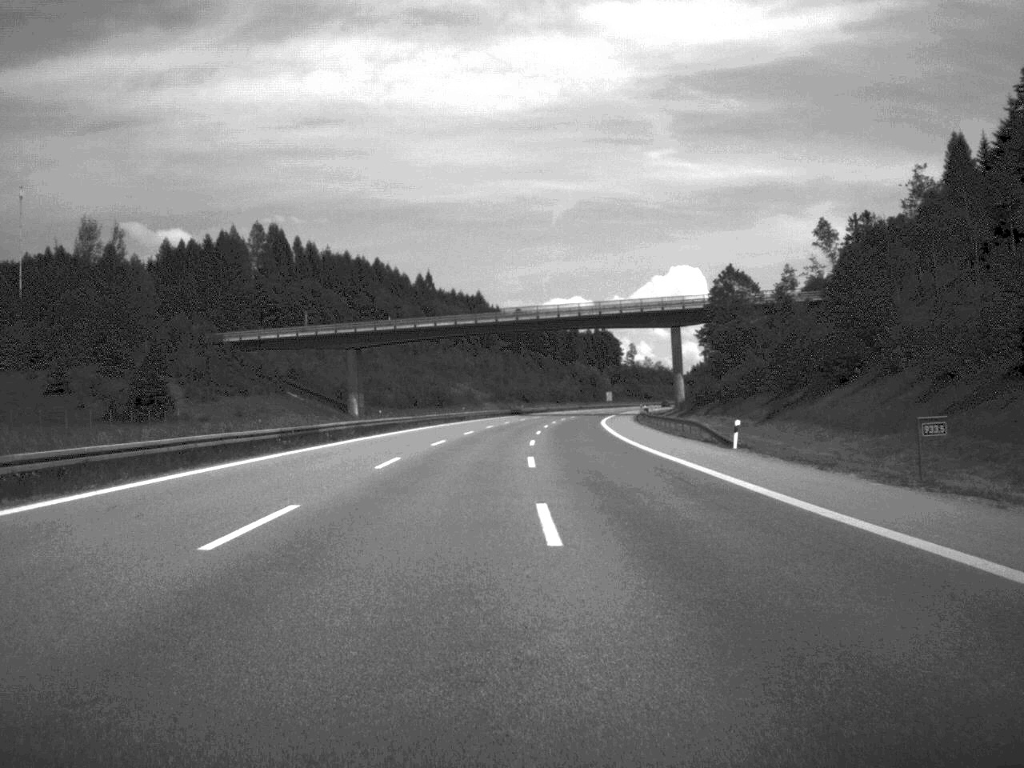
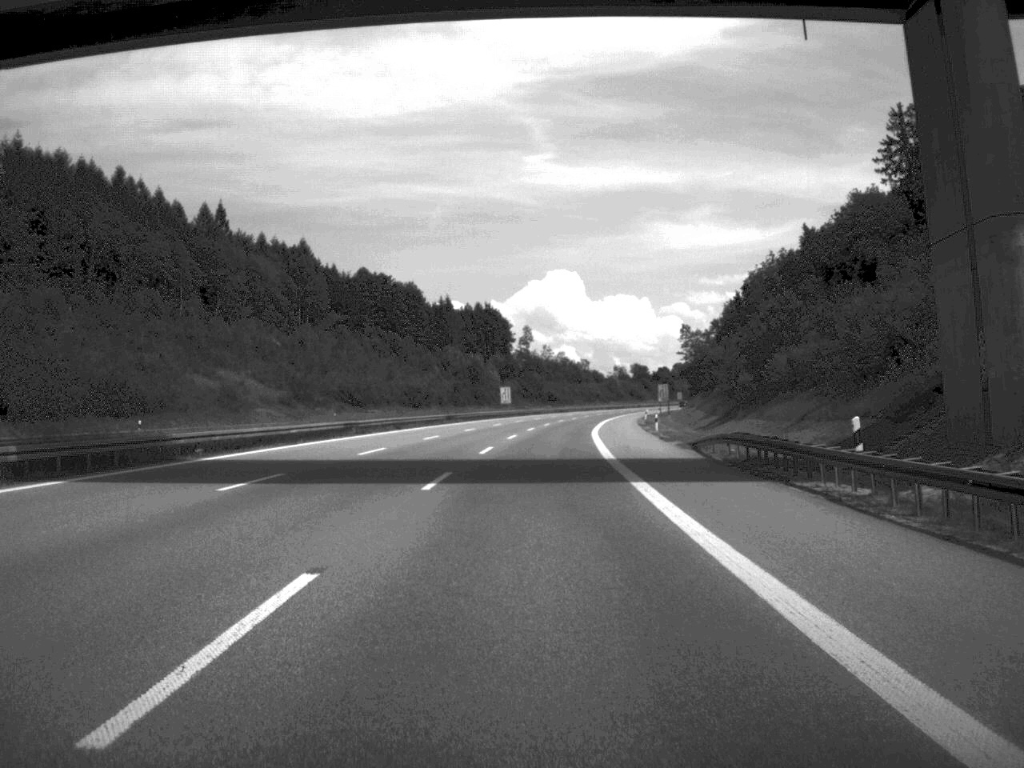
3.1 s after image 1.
(+6.1, +128.5) m; +5°
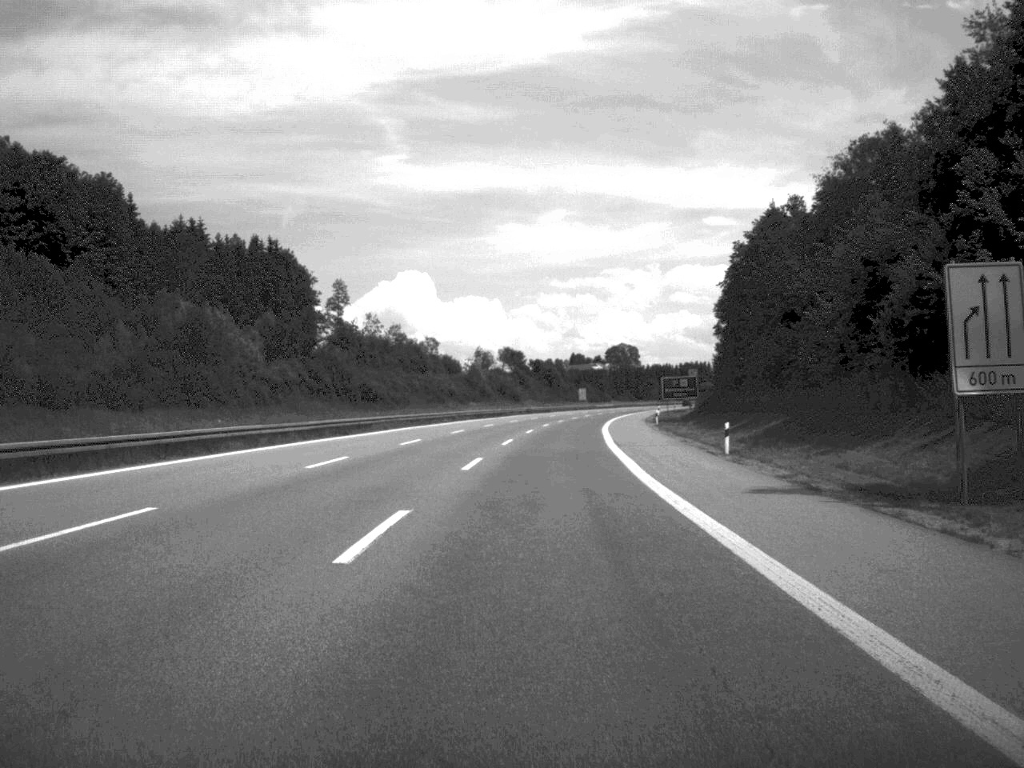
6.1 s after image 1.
(+7.0, +131.0) m; +7°
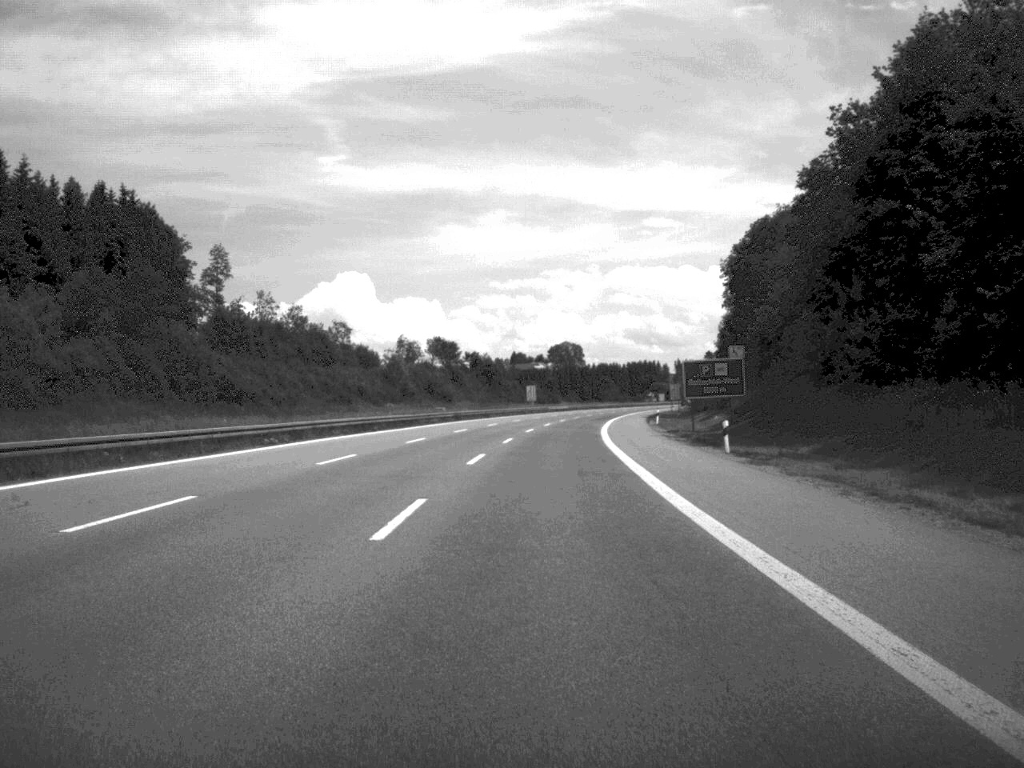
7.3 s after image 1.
(+1.1, +49.5) m; +3°
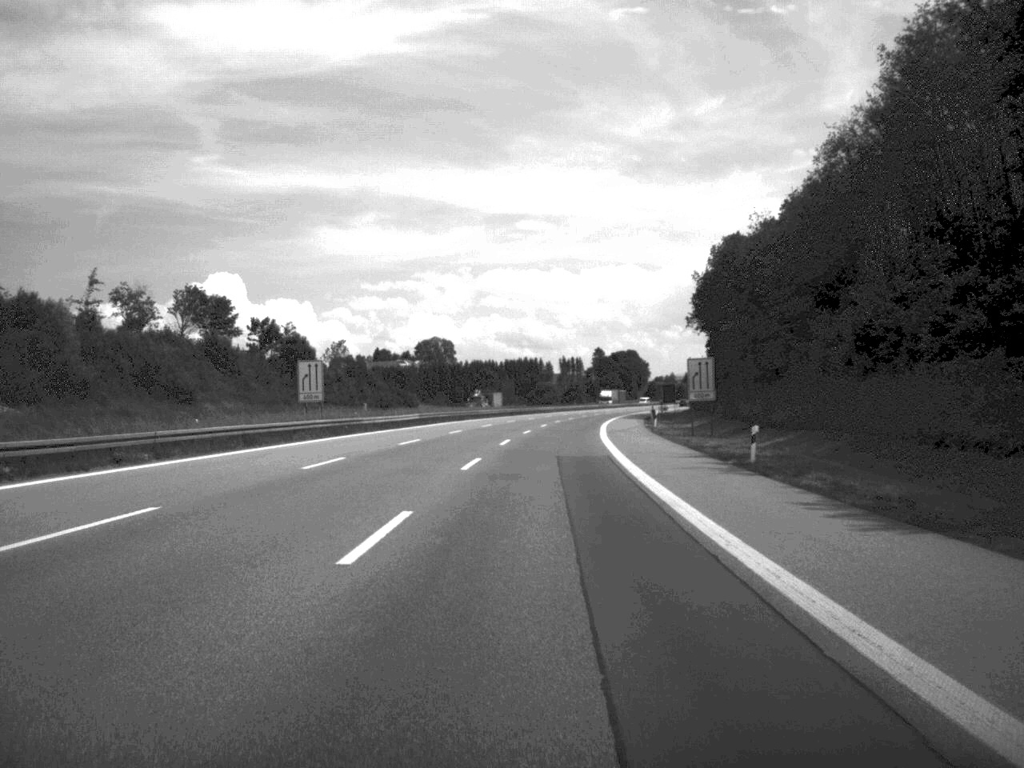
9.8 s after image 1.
(+5.0, +104.7) m; +6°
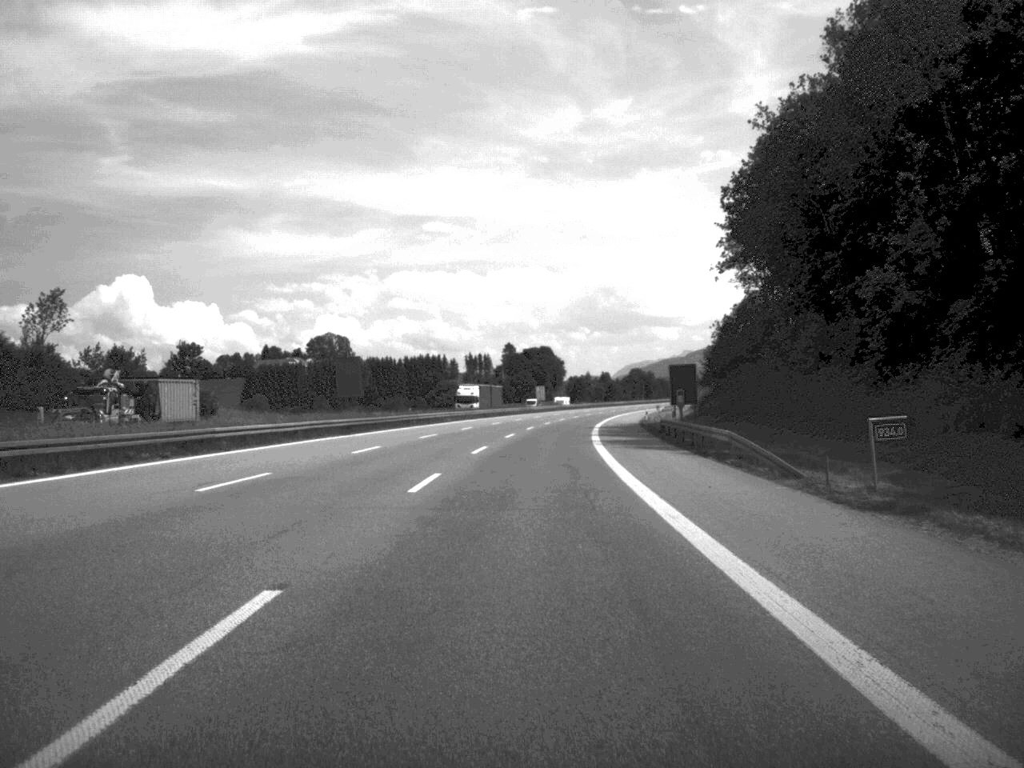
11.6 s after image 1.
(+2.8, +76.6) m; +4°
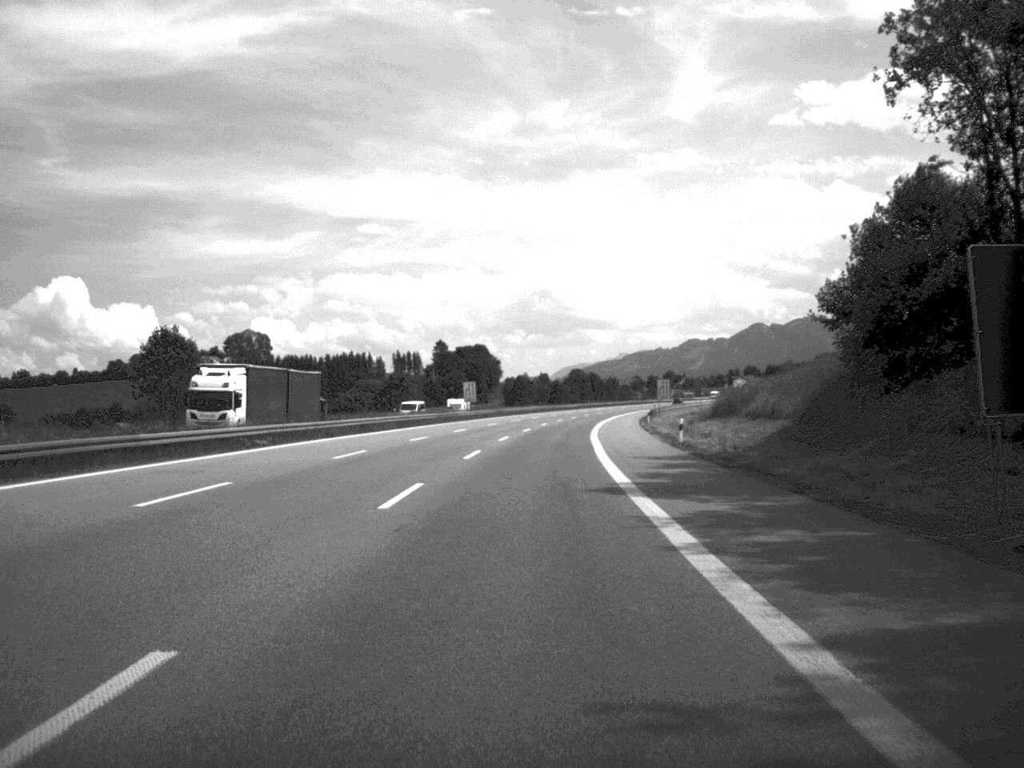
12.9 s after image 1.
(+1.3, +54.3) m; +3°
